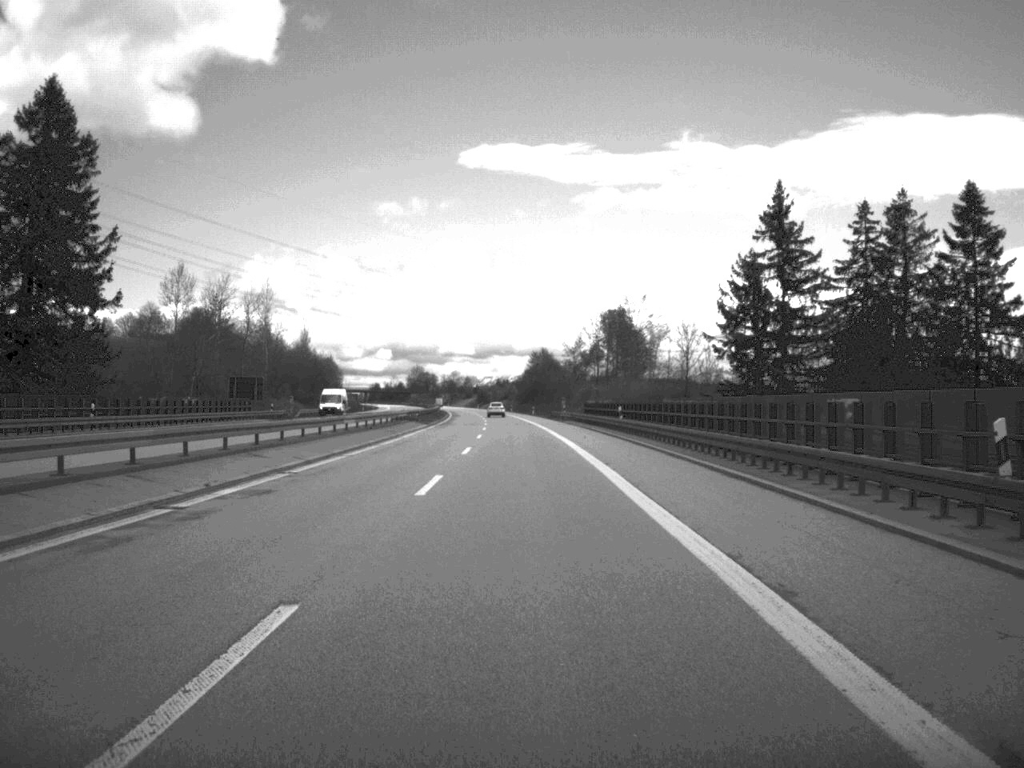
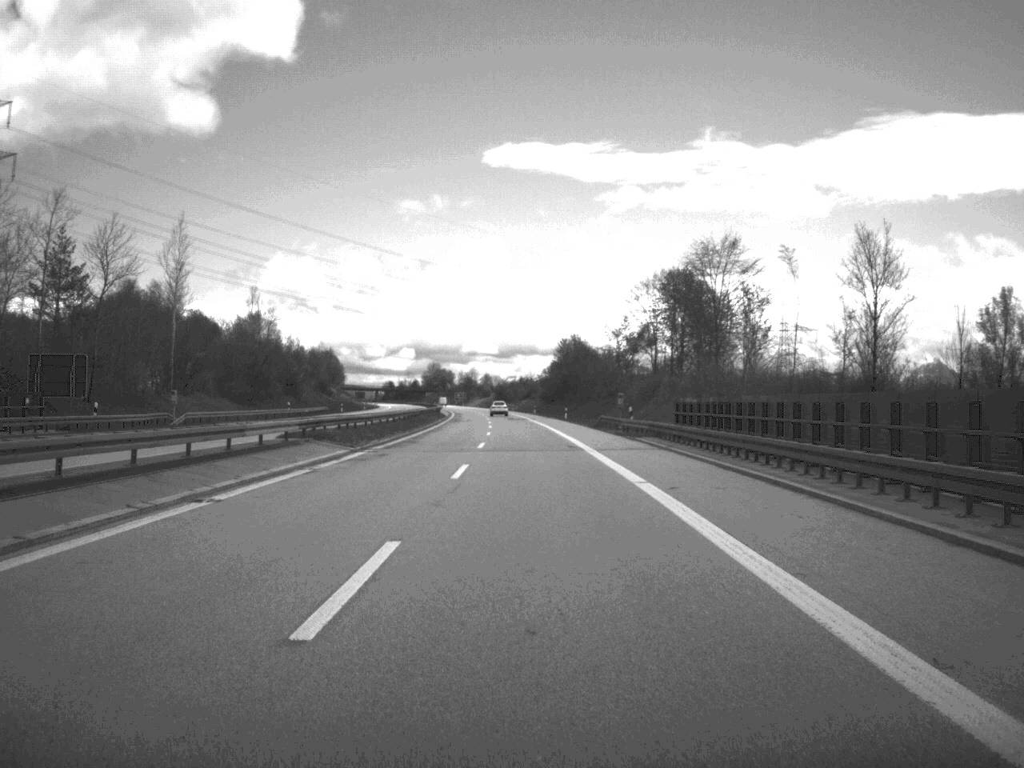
(-0.5, +48.4) m; -1°
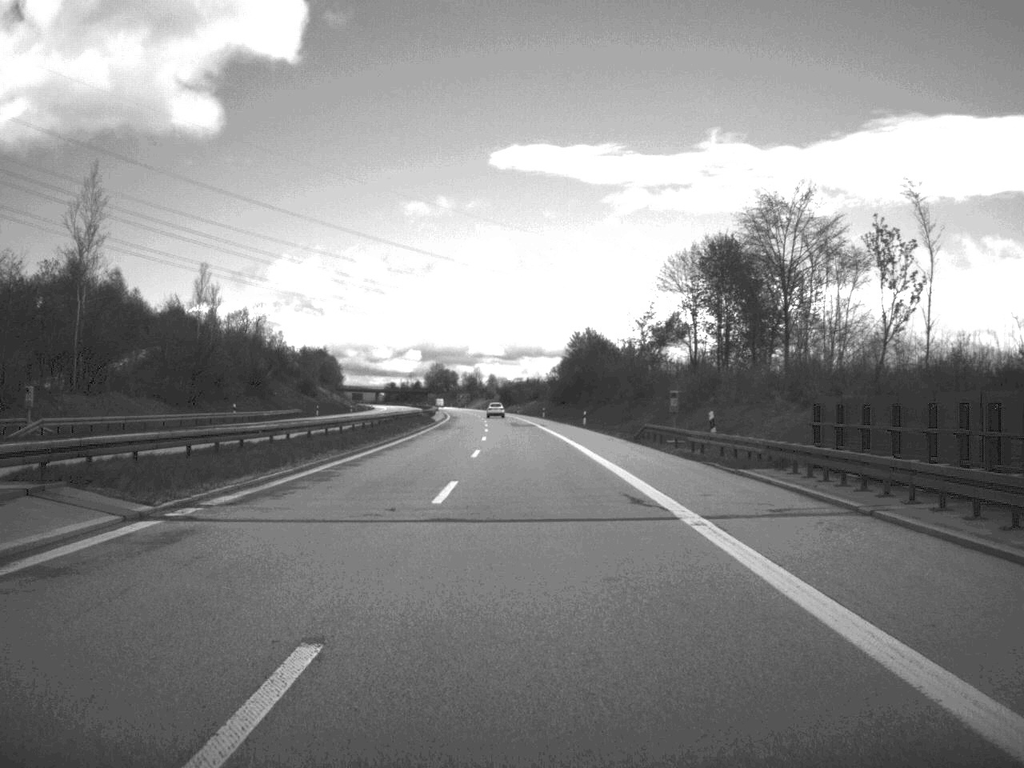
(-0.1, +23.7) m; 0°
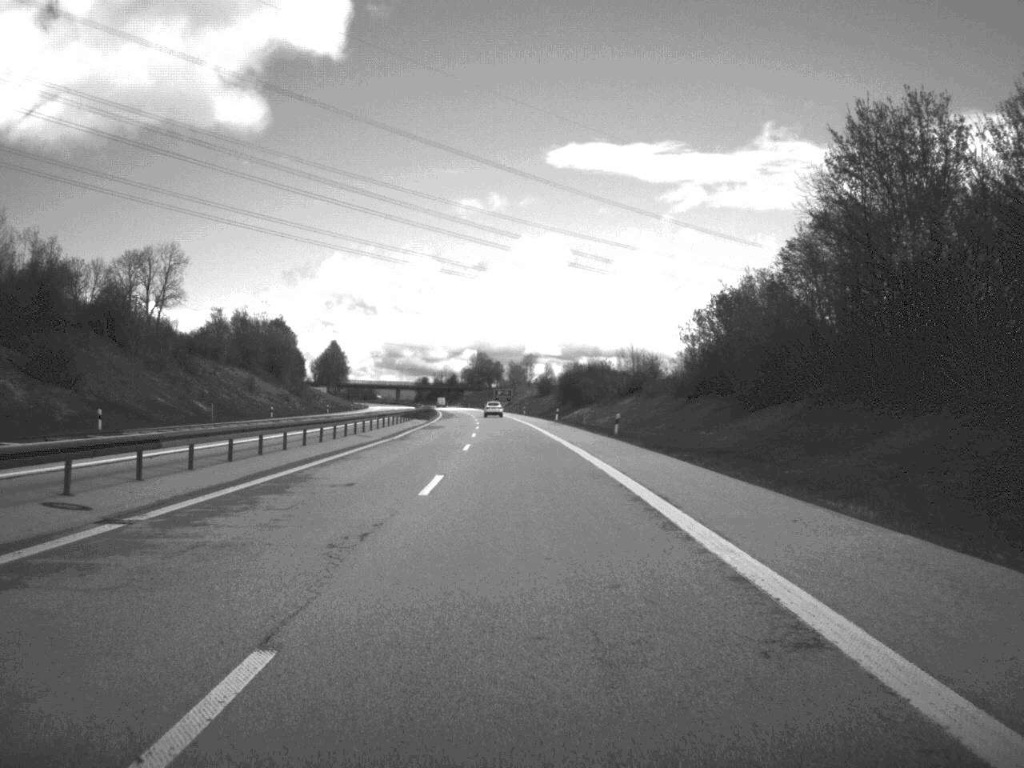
(-2.7, +126.0) m; -3°
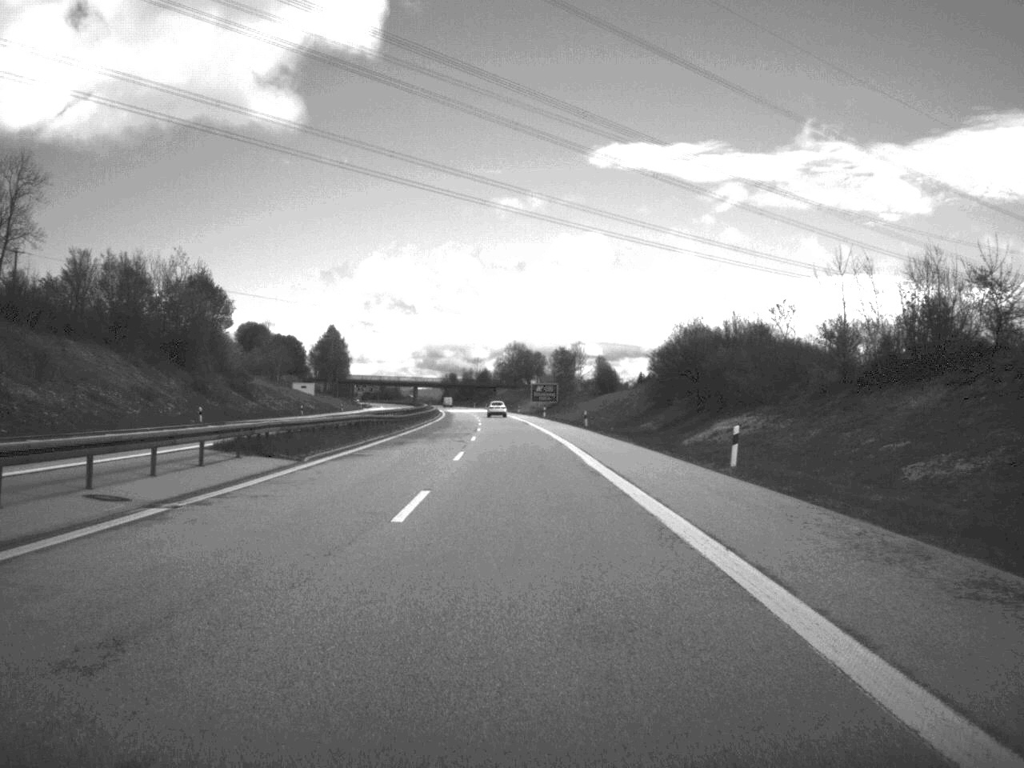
(-1.4, +77.8) m; -2°
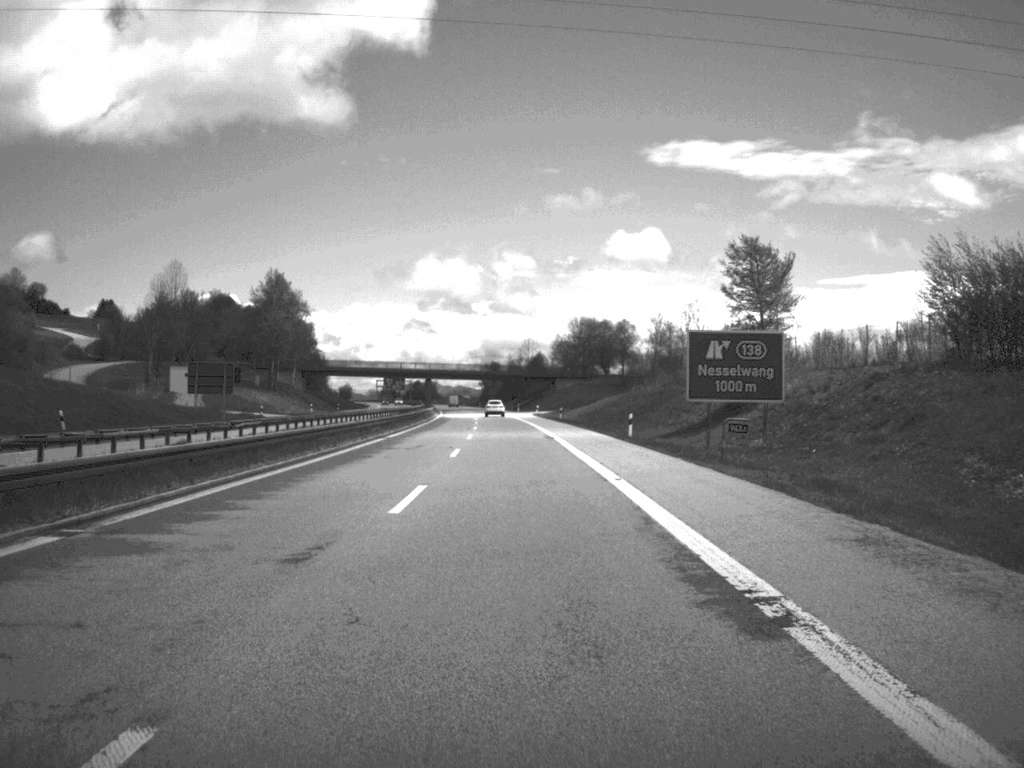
(-3.0, +123.1) m; -3°
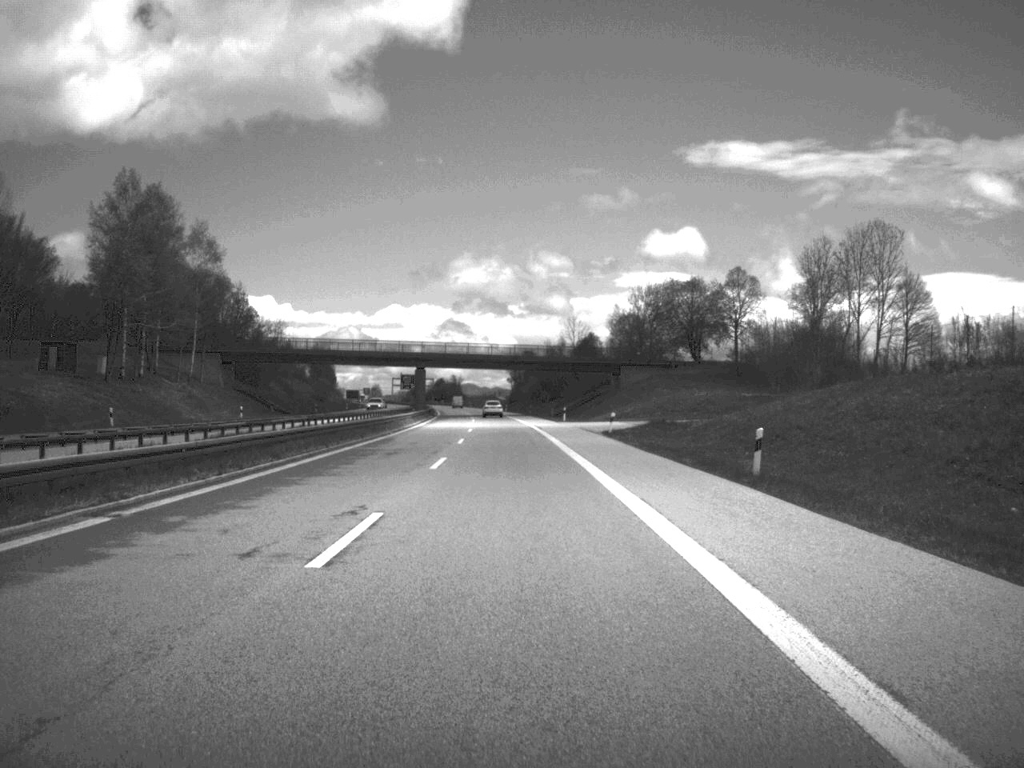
(-1.2, +76.7) m; -2°
